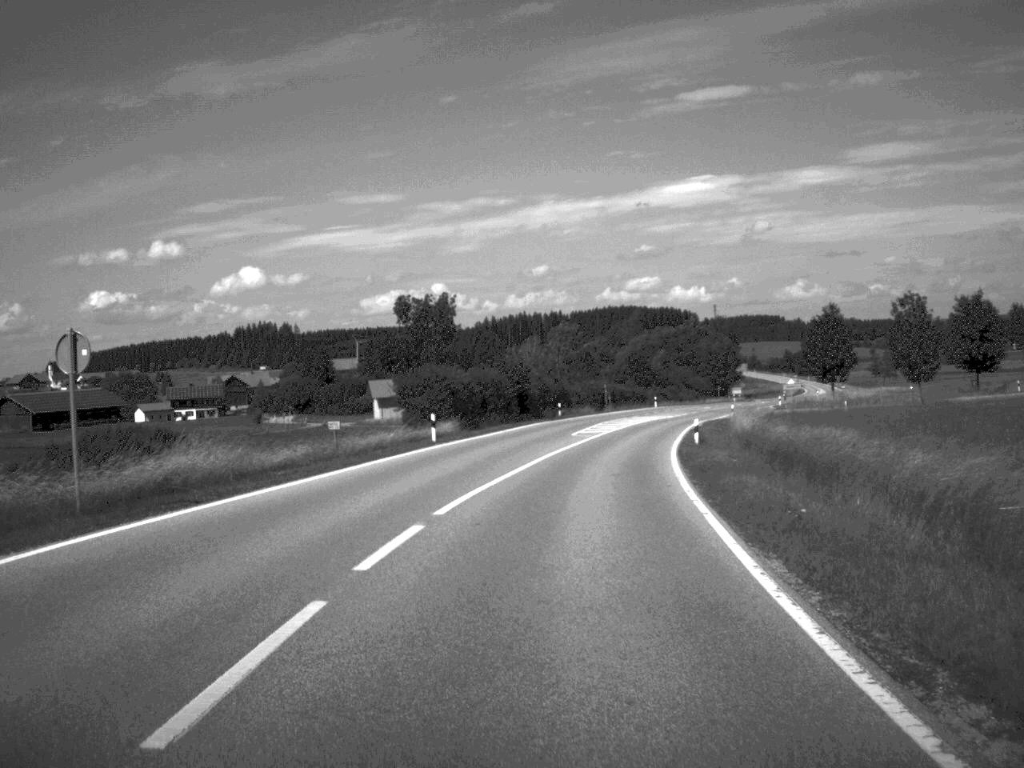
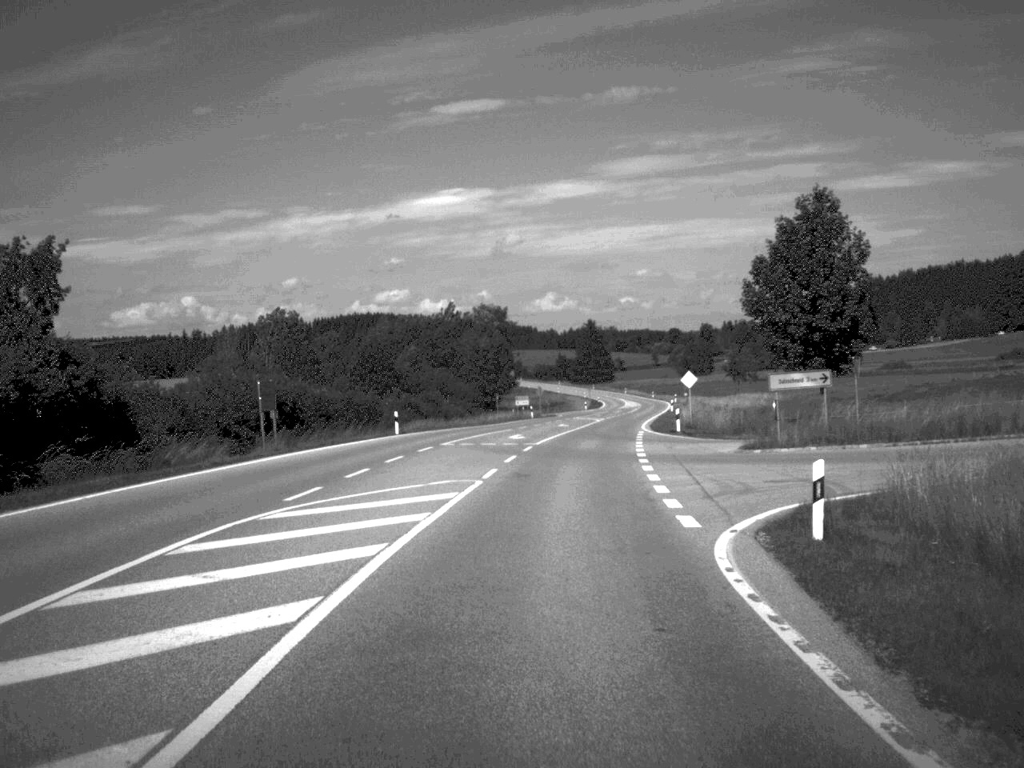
(+7.0, +67.2) m; +11°
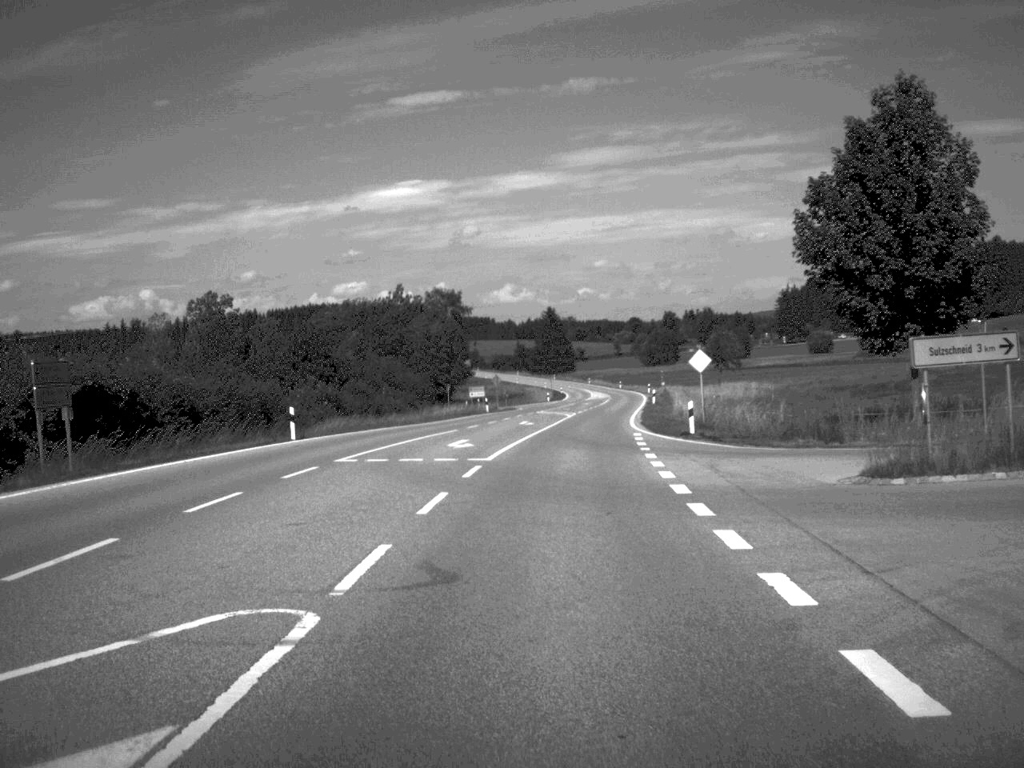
(+0.3, +16.1) m; +2°
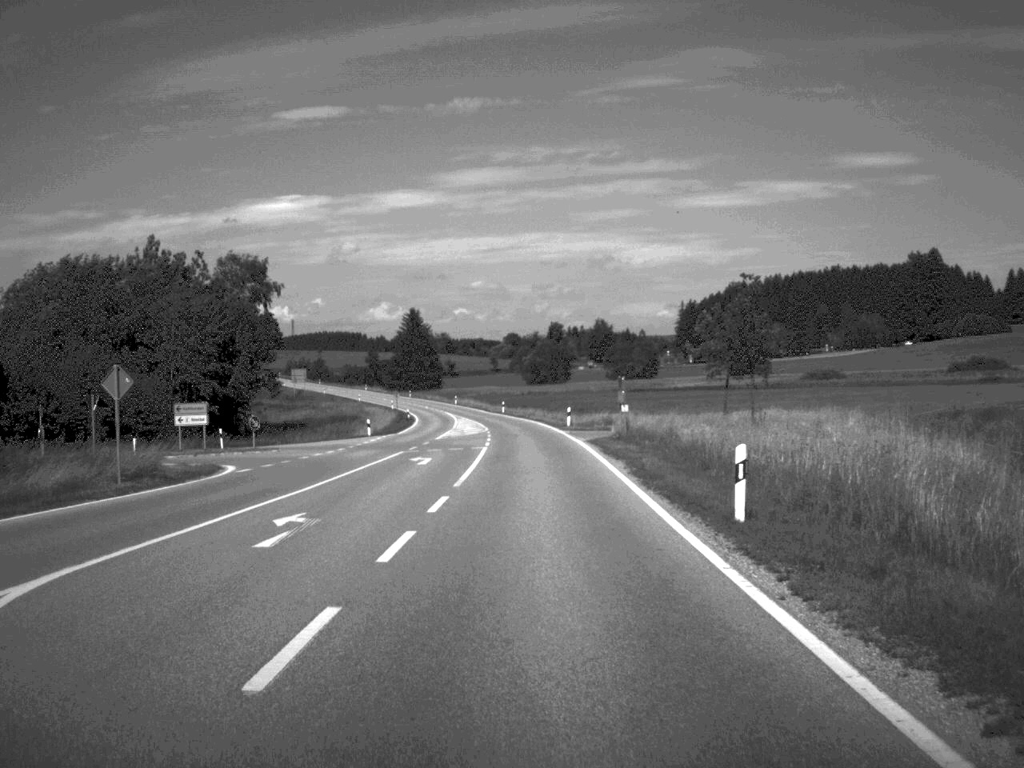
(+4.1, +68.4) m; +5°
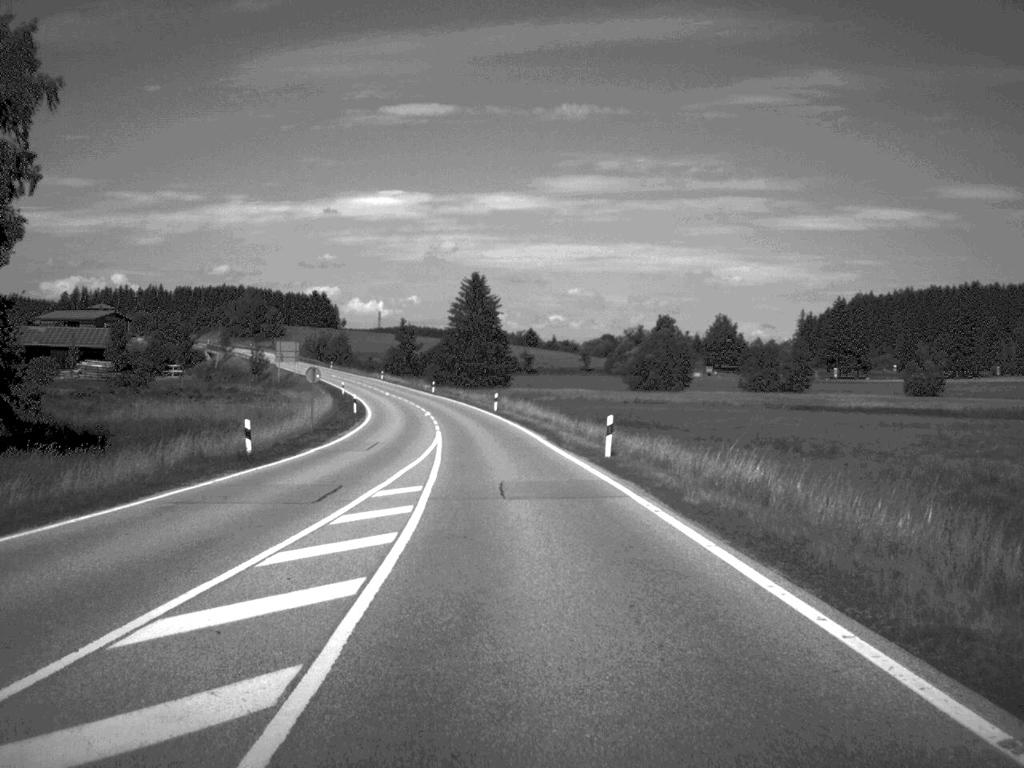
(-2.1, +84.2) m; -4°
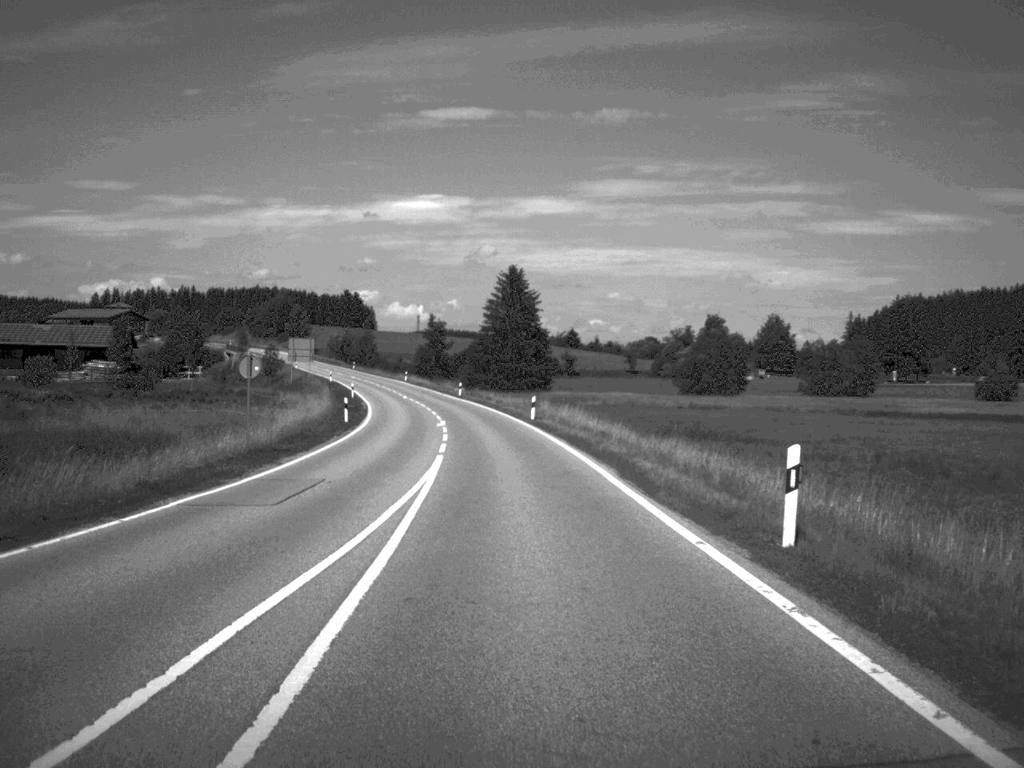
(-0.3, +17.2) m; -2°
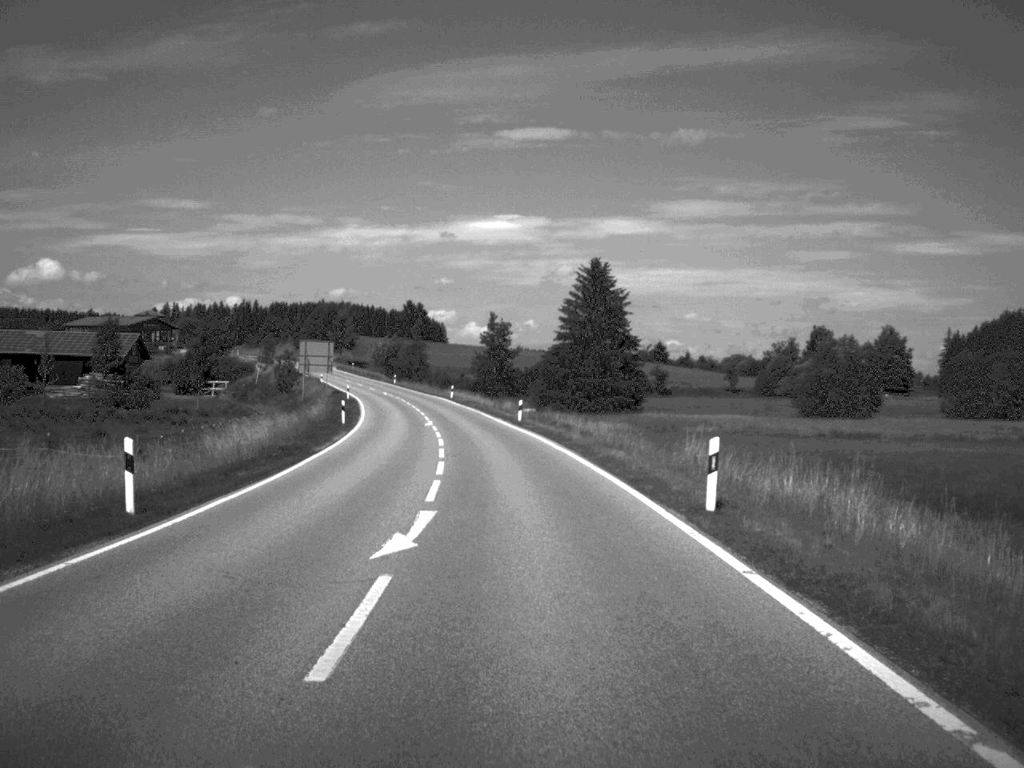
(-1.1, +36.0) m; -3°
